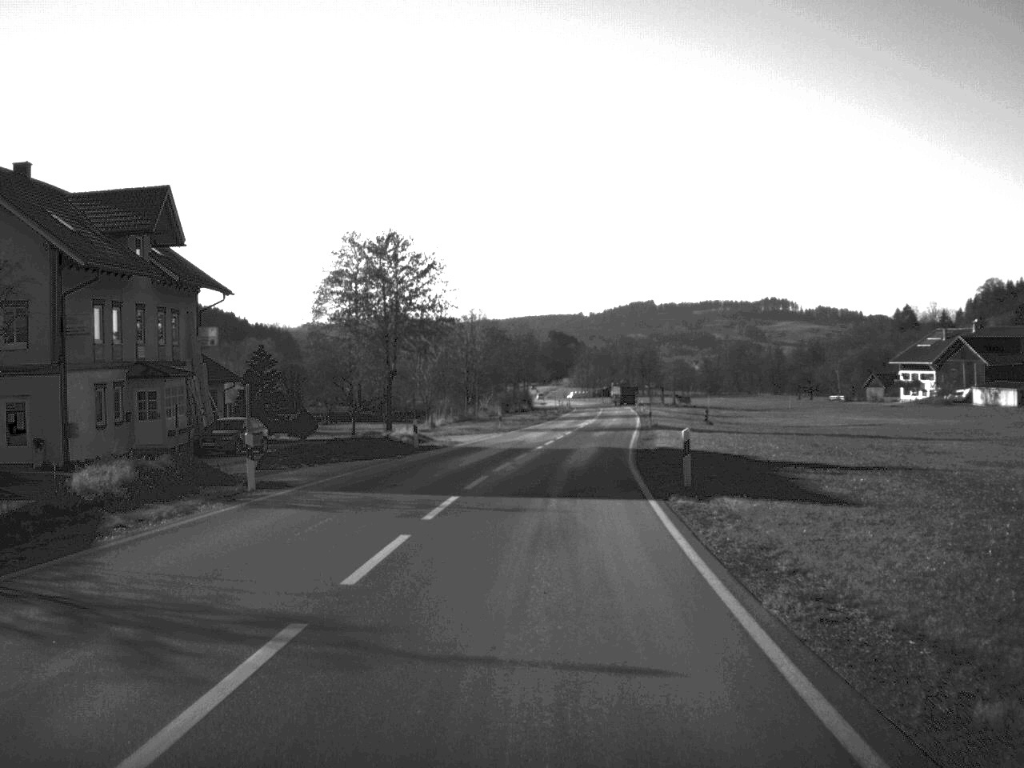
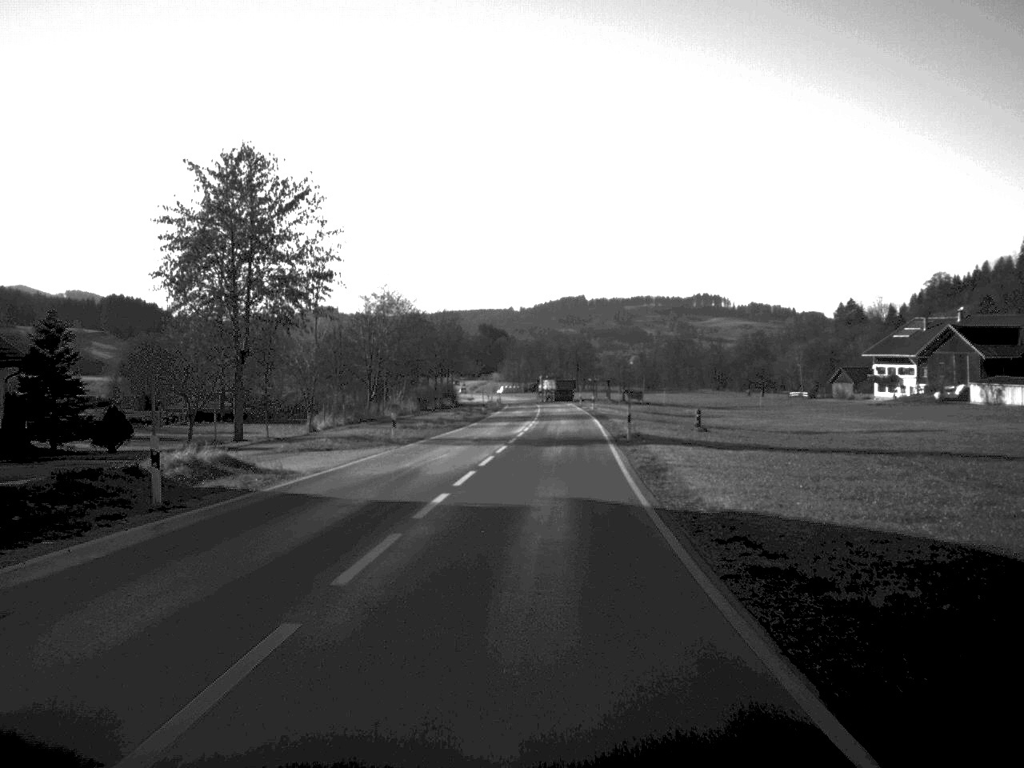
(+0.7, +23.7) m; +3°
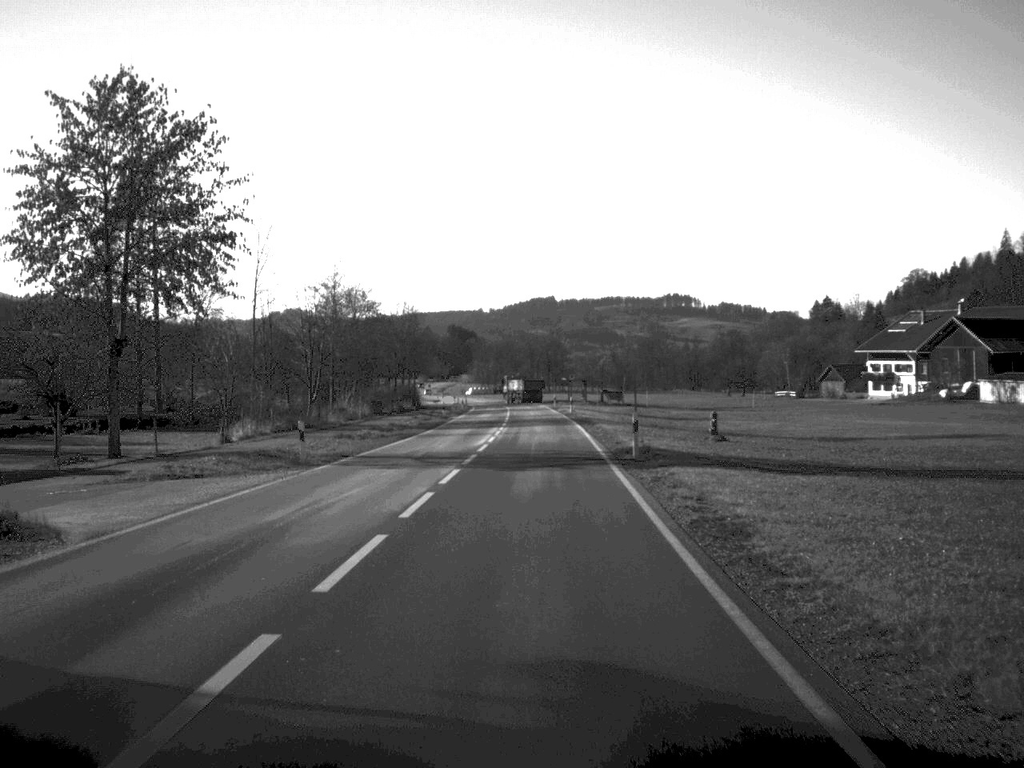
(+0.1, +12.4) m; +1°
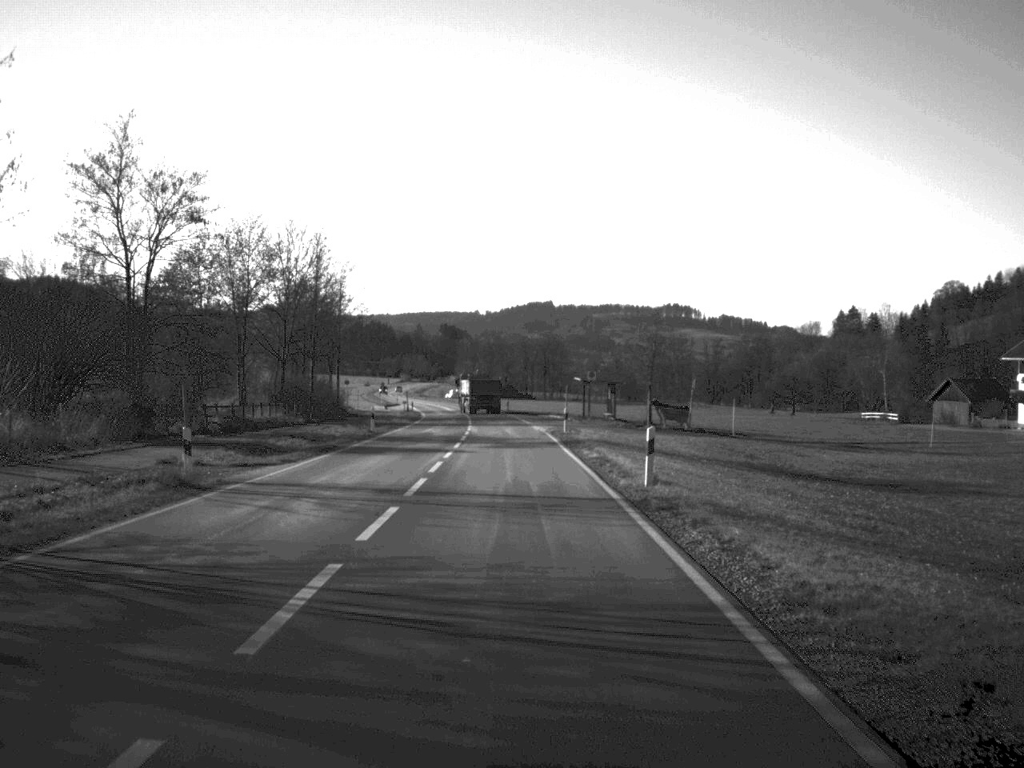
(+0.5, +55.9) m; 0°
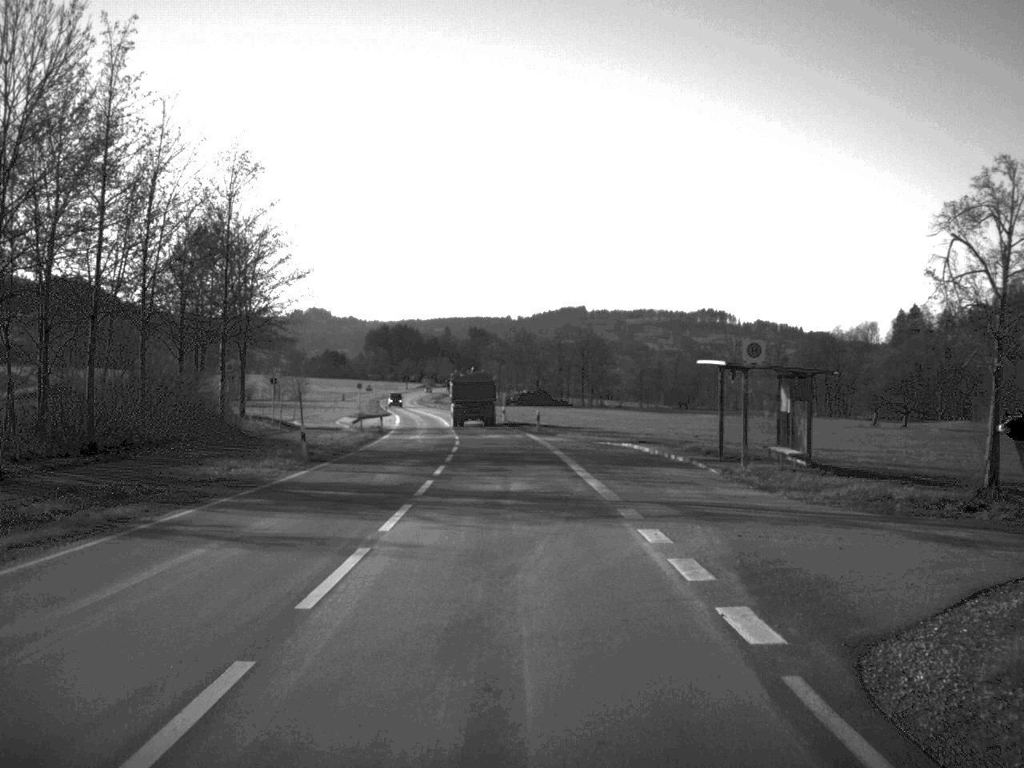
(-0.5, +45.5) m; -1°
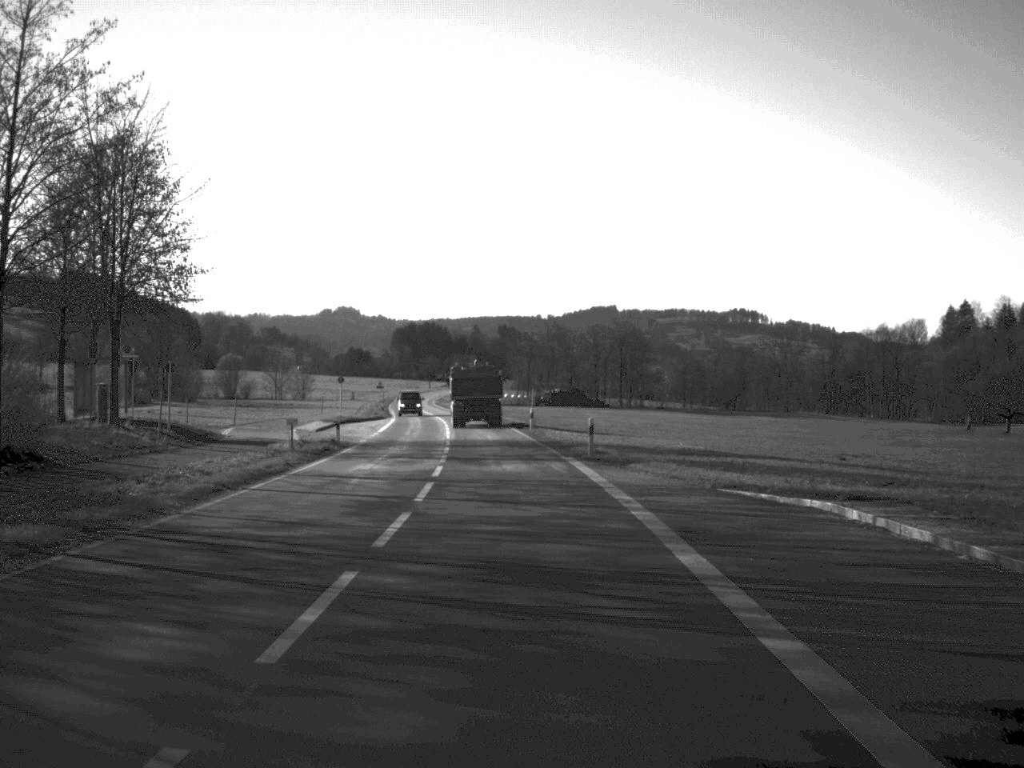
(-0.3, +25.8) m; -1°
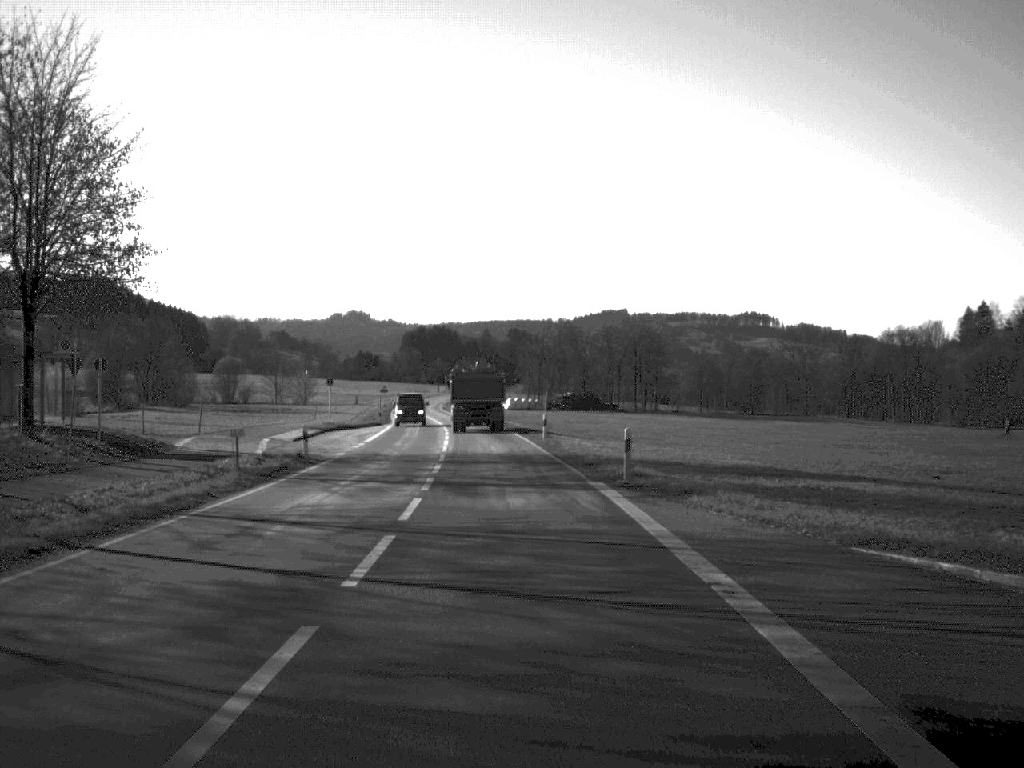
(0.0, +8.7) m; -1°
